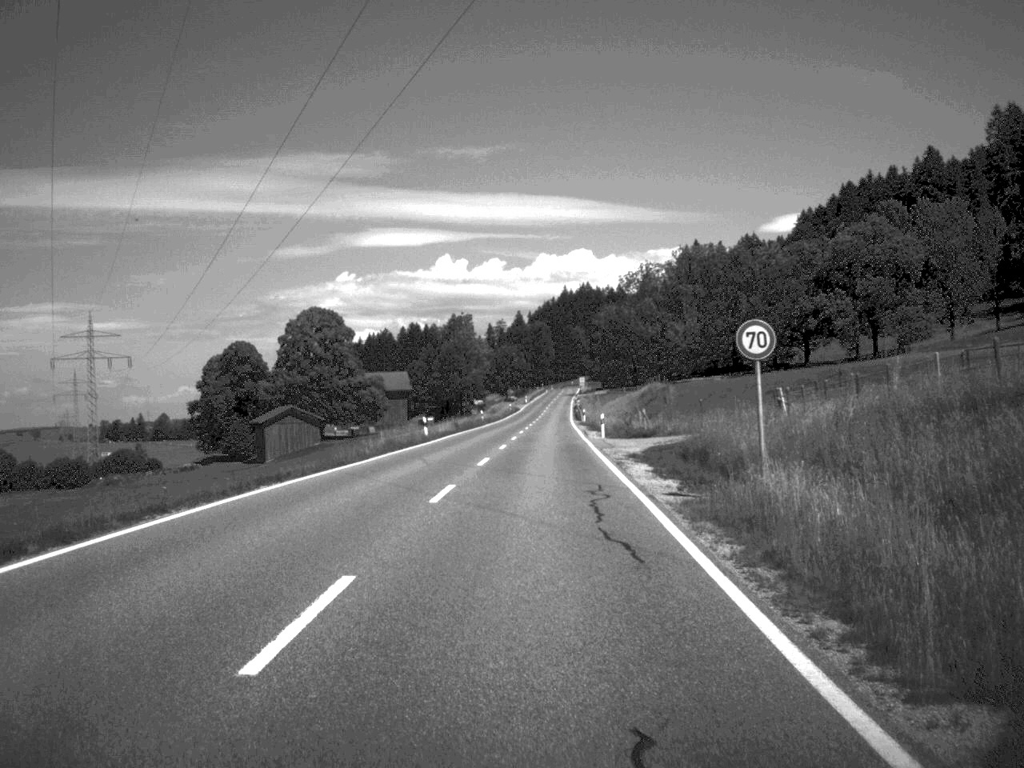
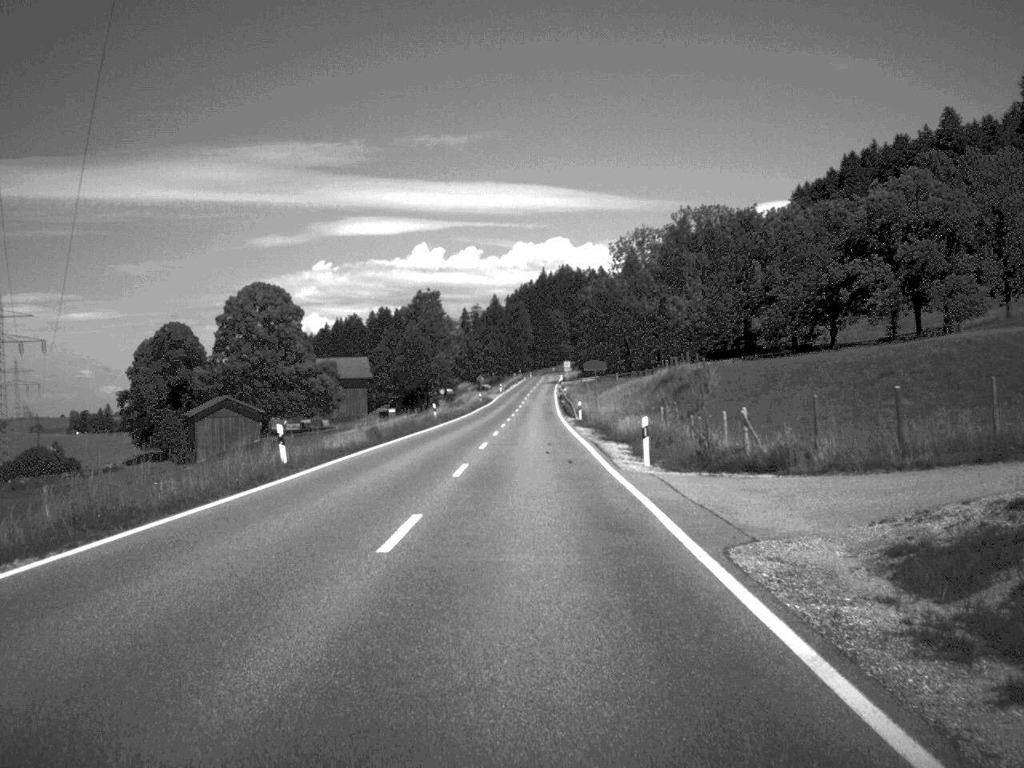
(+0.3, +29.4) m; +1°
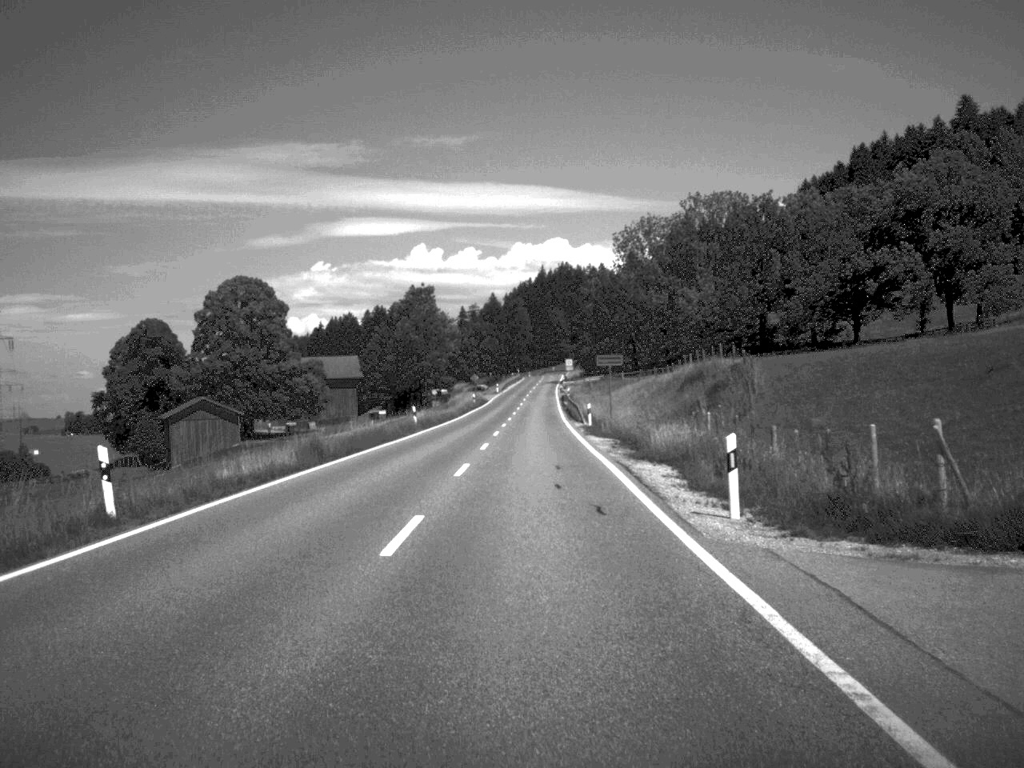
(0.0, +11.9) m; 0°
